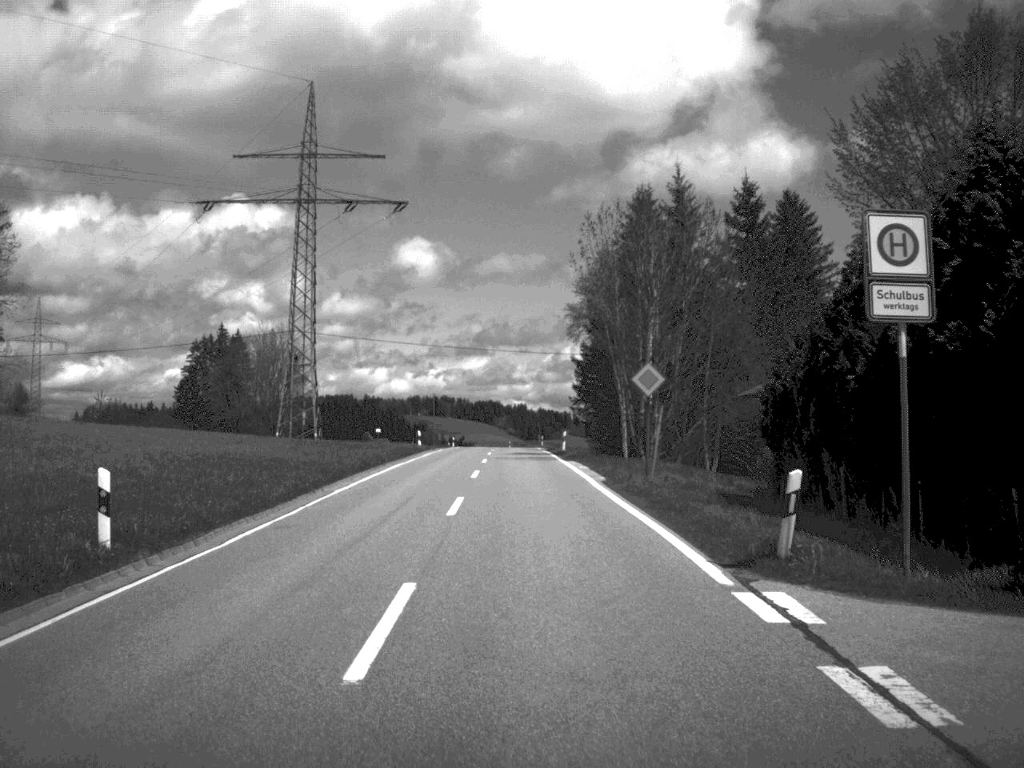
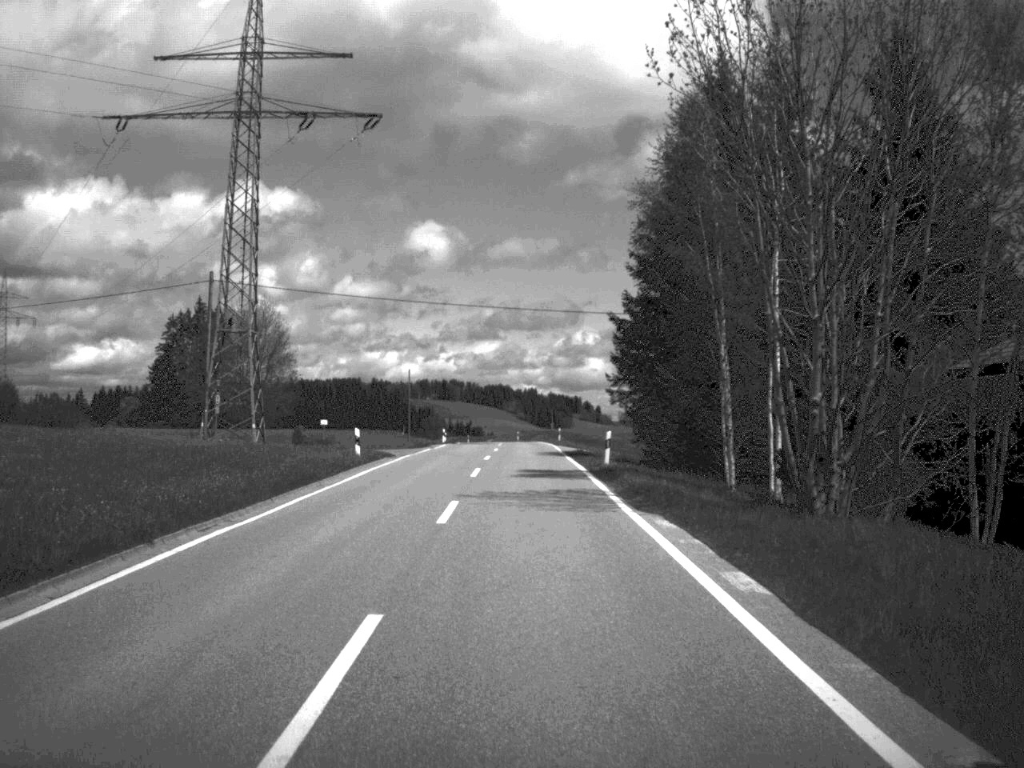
(-0.1, +25.1) m; -1°
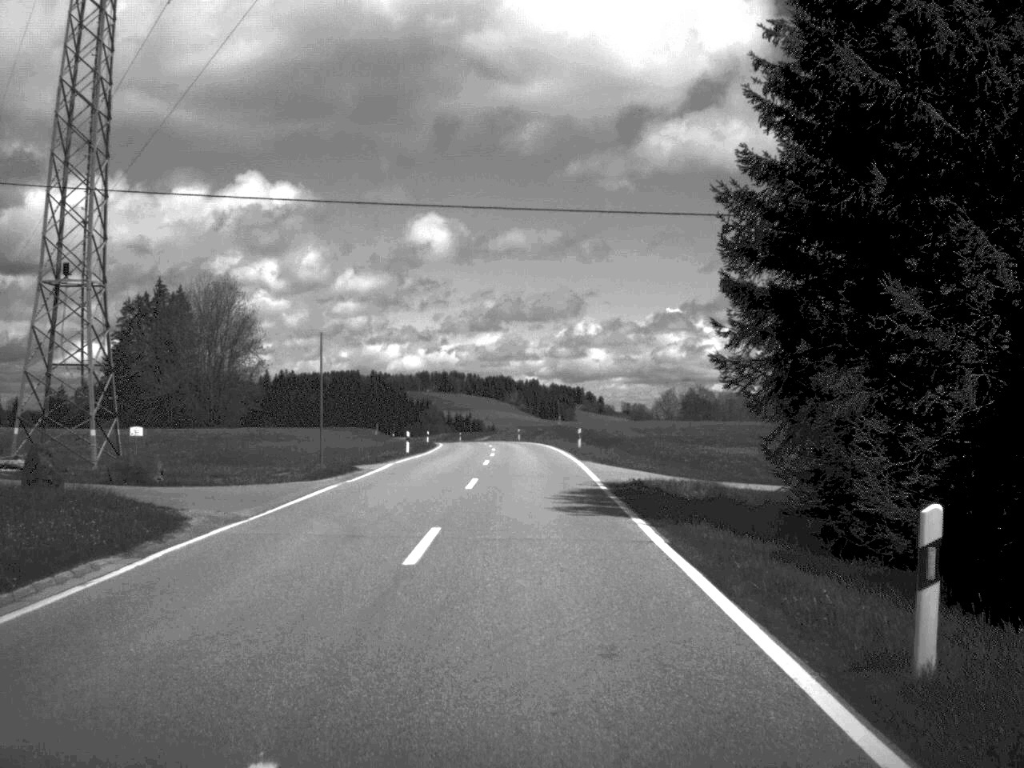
(-0.1, +27.1) m; 0°
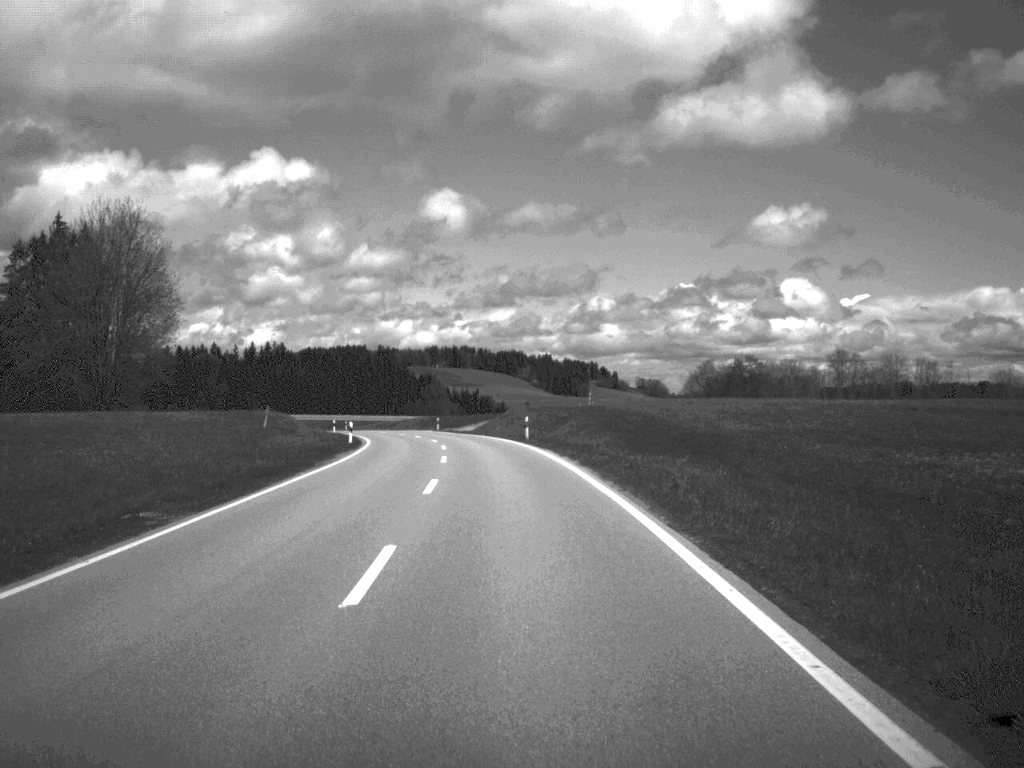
(-0.1, +50.9) m; -1°
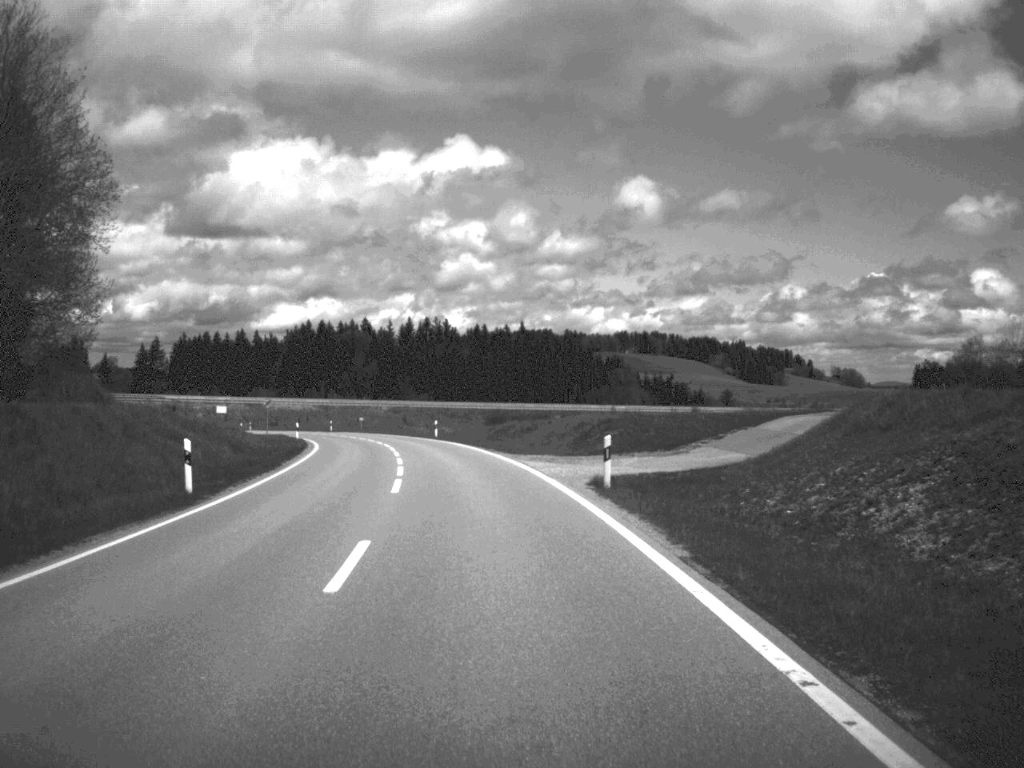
(-4.5, +70.0) m; -9°
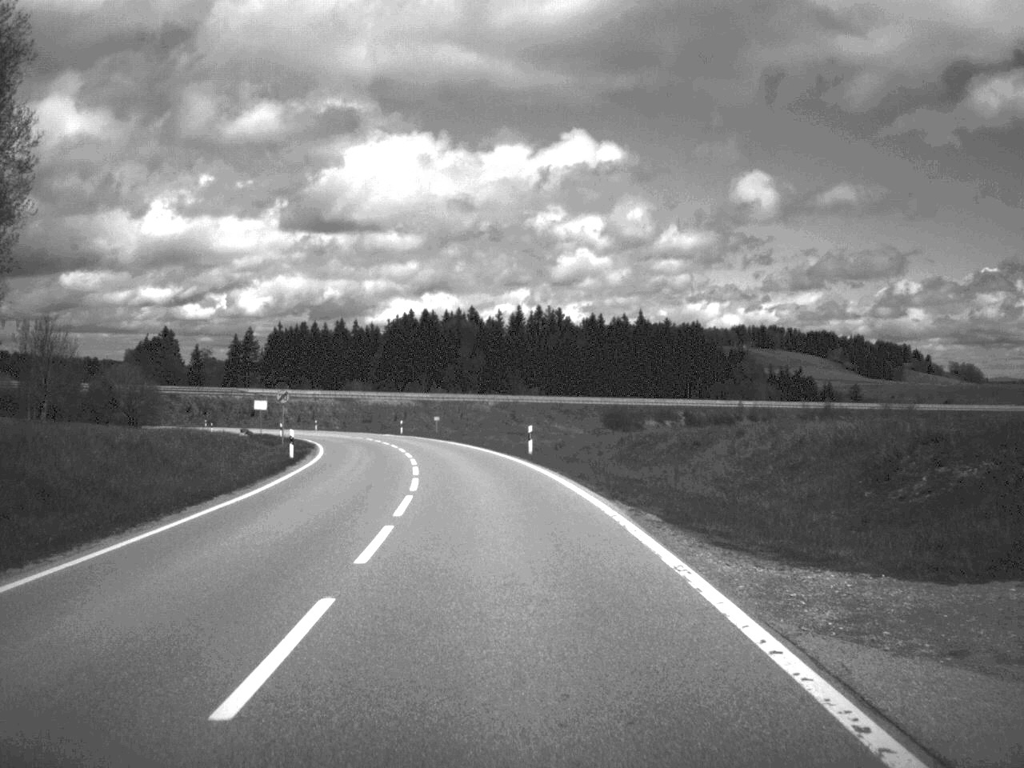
(-1.3, +28.8) m; -5°
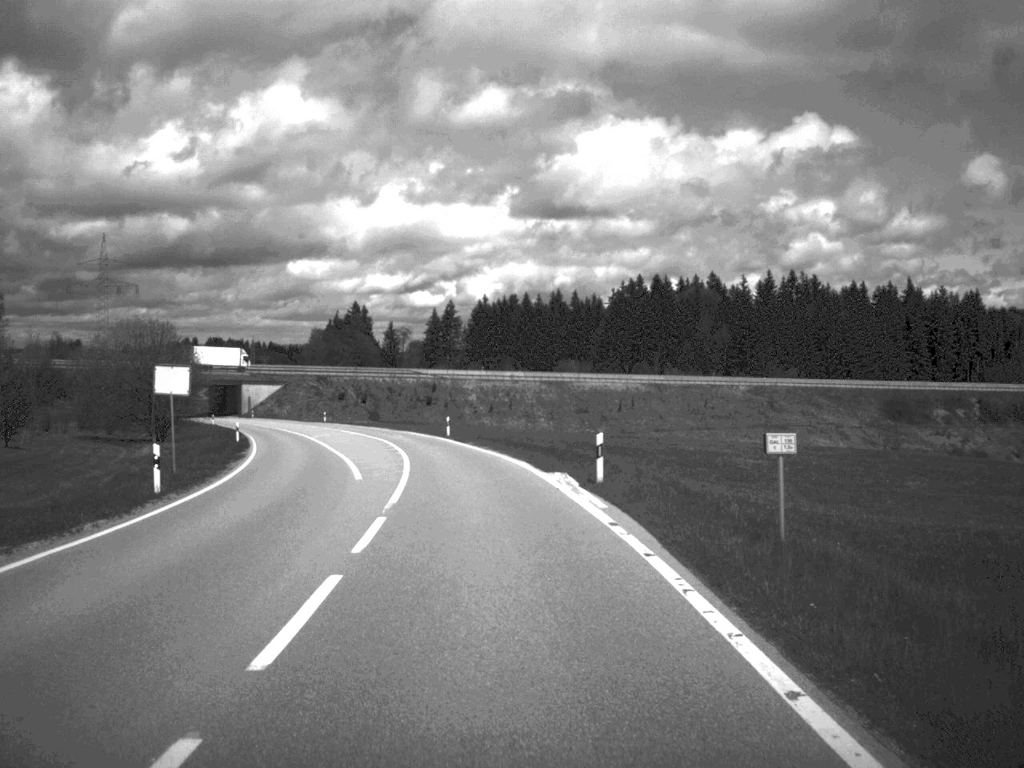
(-5.6, +63.1) m; -10°
